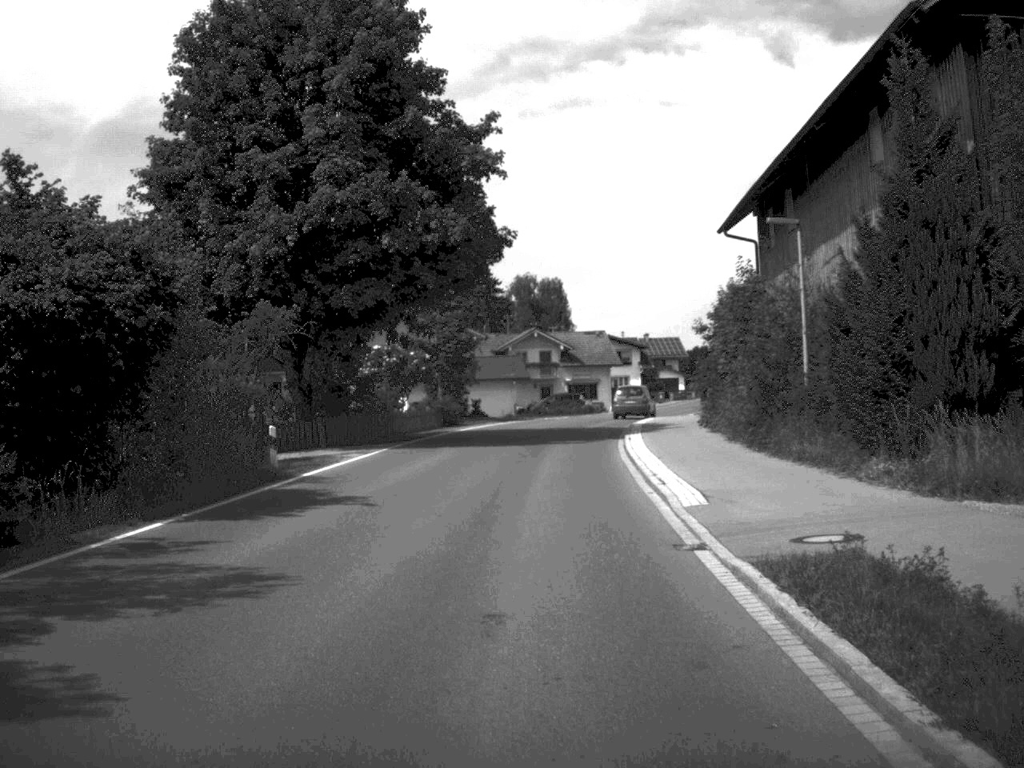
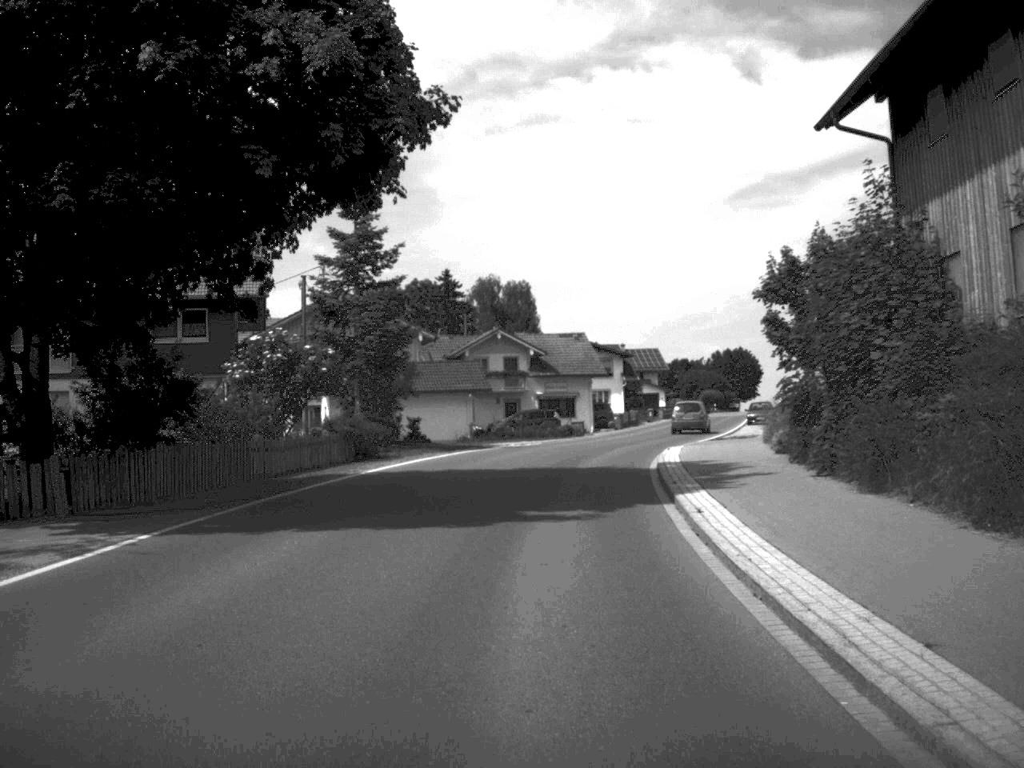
(+0.2, +19.0) m; +2°
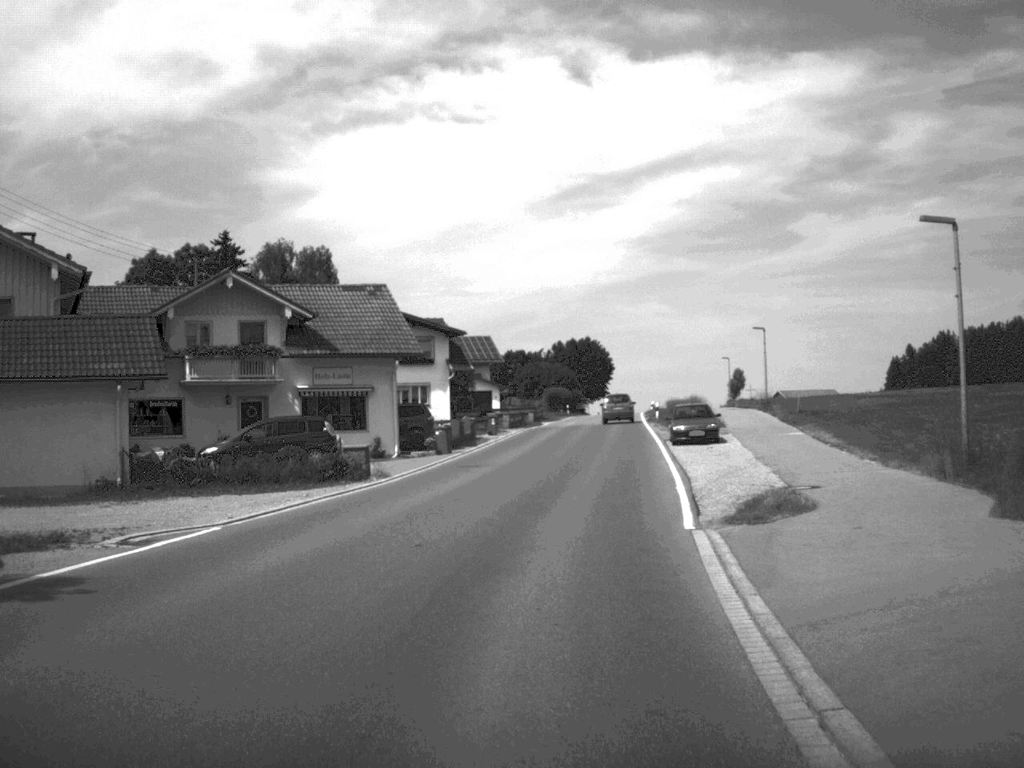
(+2.2, +33.8) m; +8°
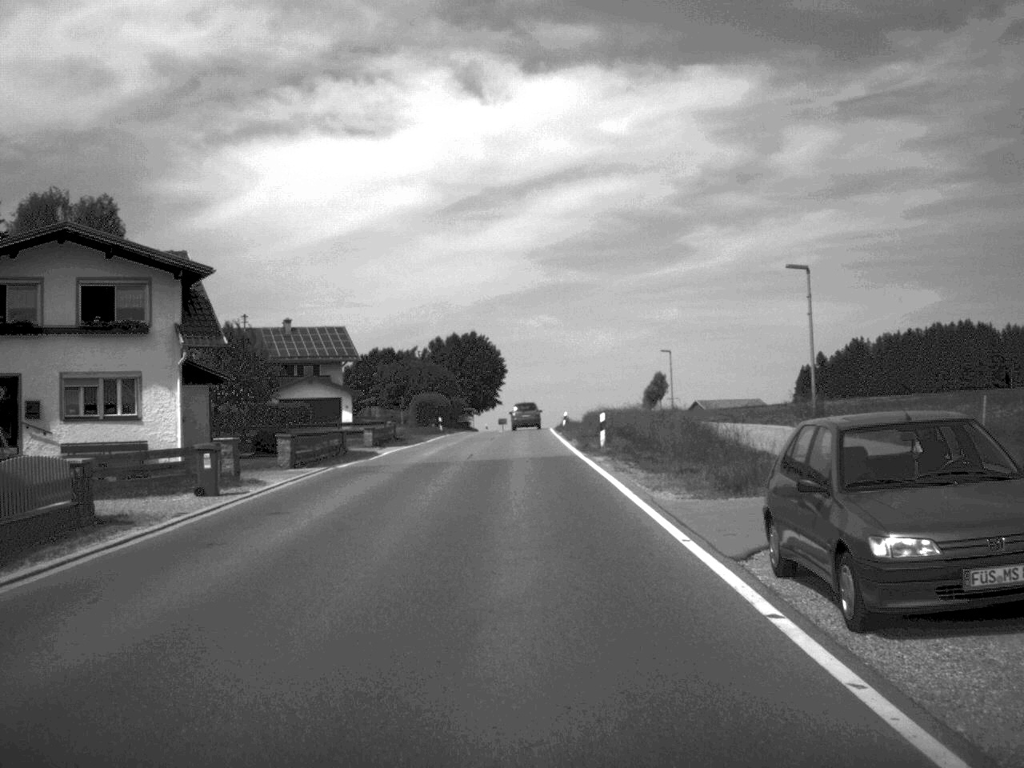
(+2.0, +35.5) m; +5°
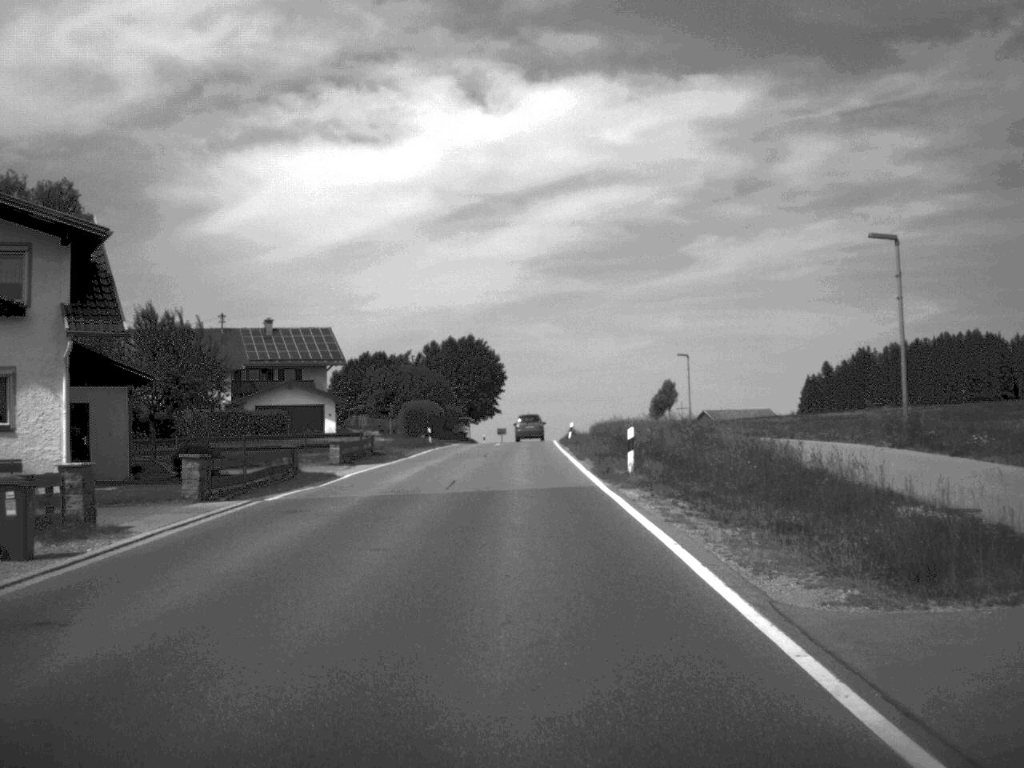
(0.0, +8.9) m; 0°
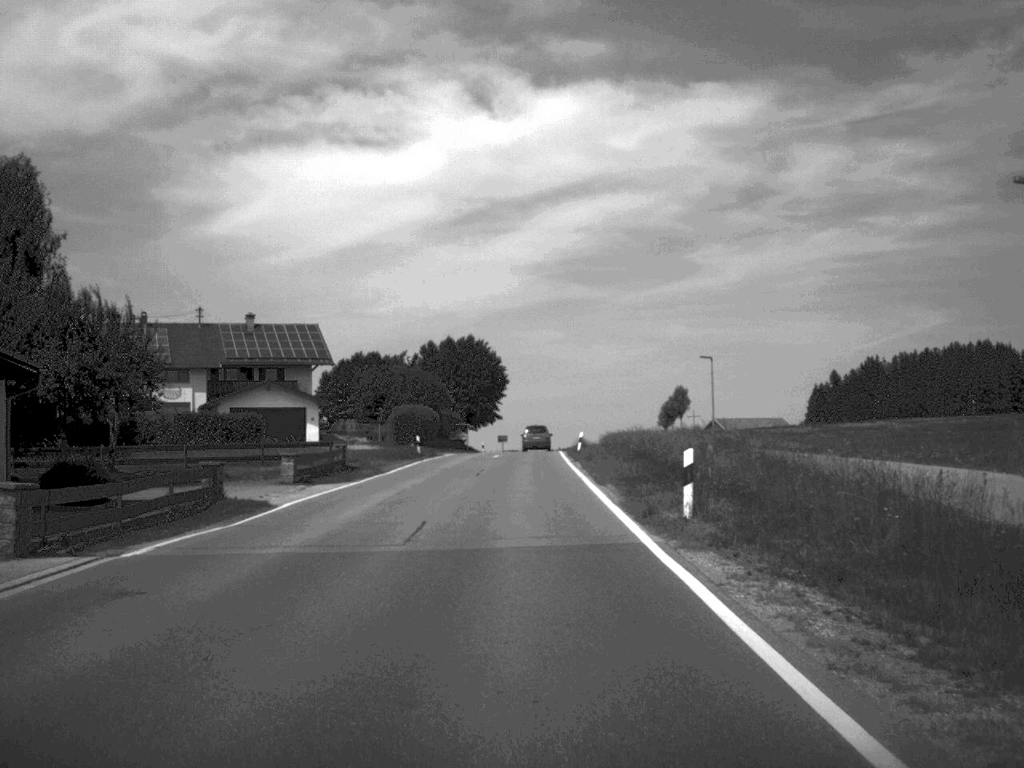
(0.0, +8.5) m; 0°
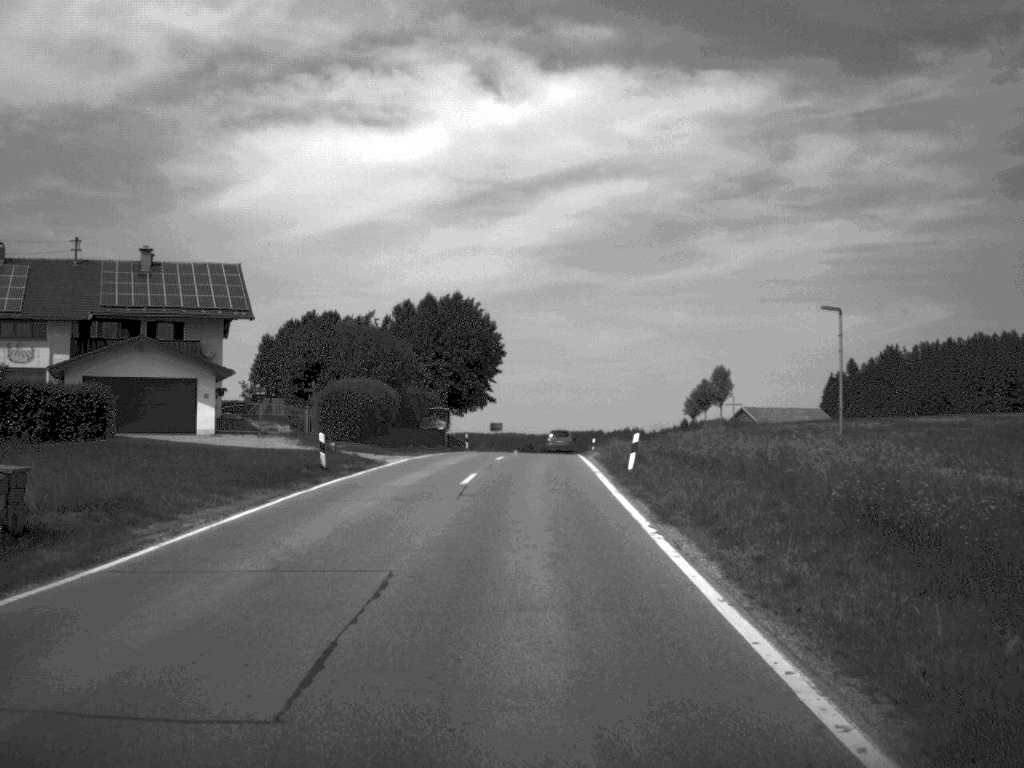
(-0.1, +27.7) m; 0°
